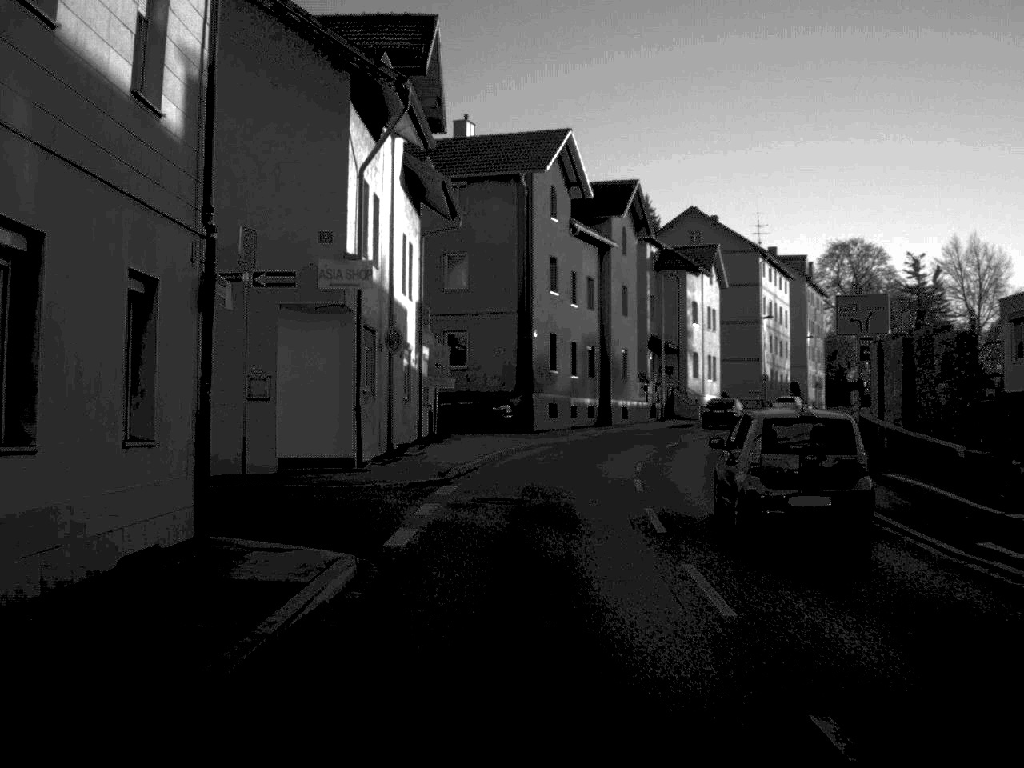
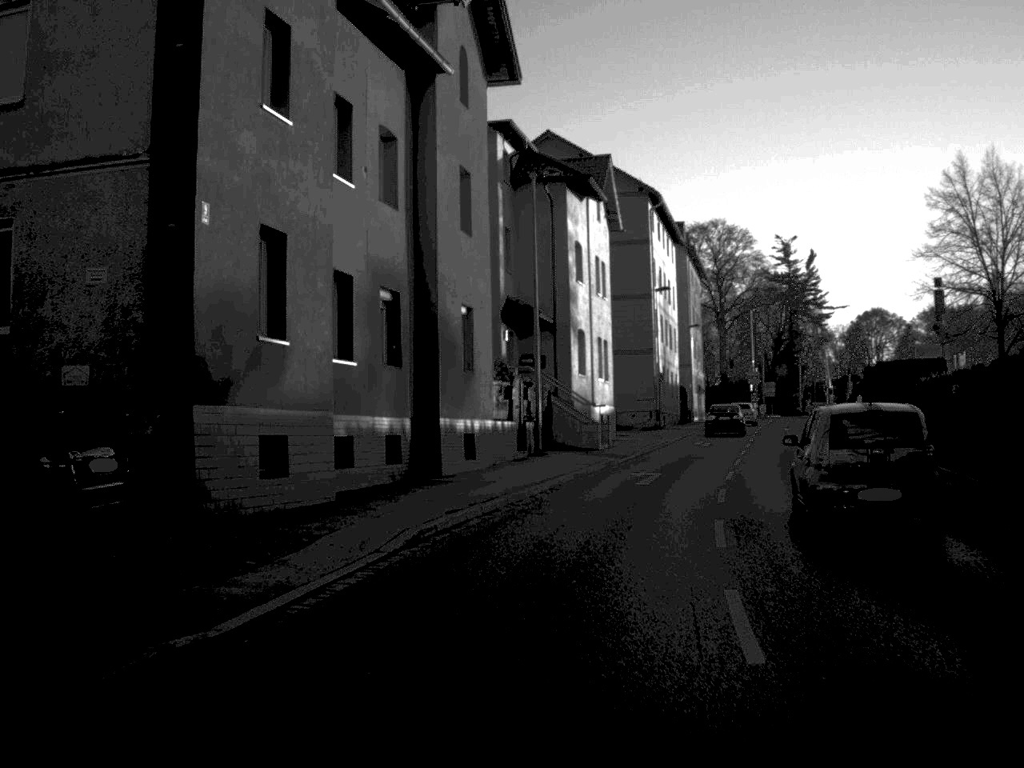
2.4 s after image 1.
(+1.7, +31.8) m; +8°
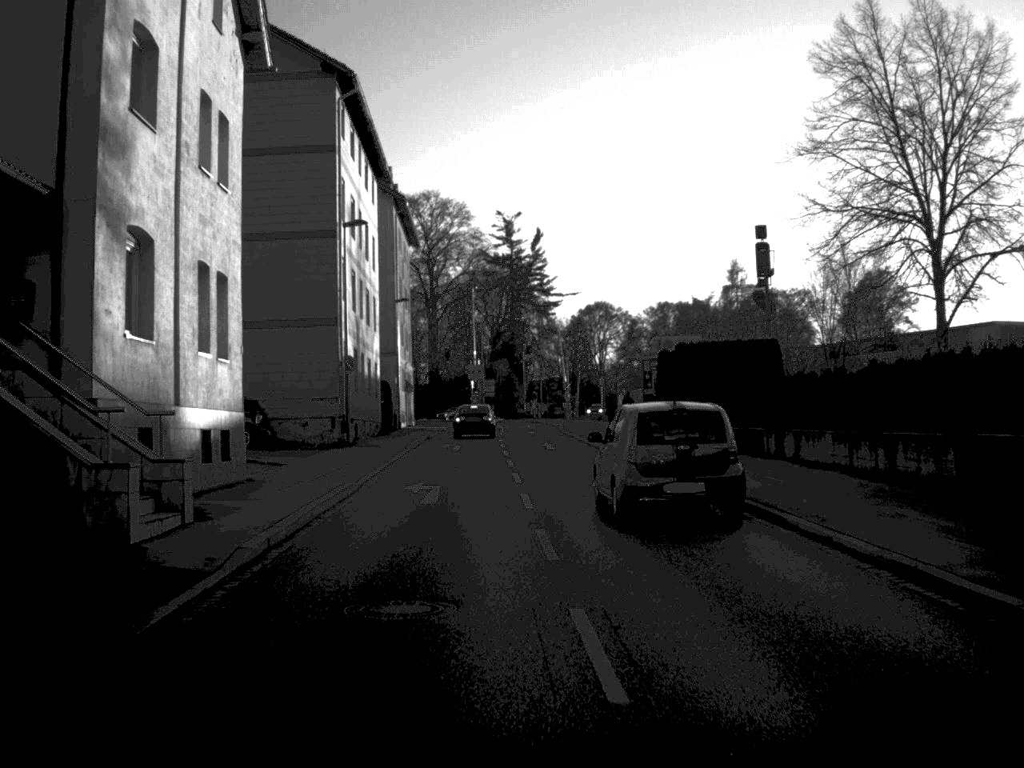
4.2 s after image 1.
(+2.8, +24.7) m; +13°
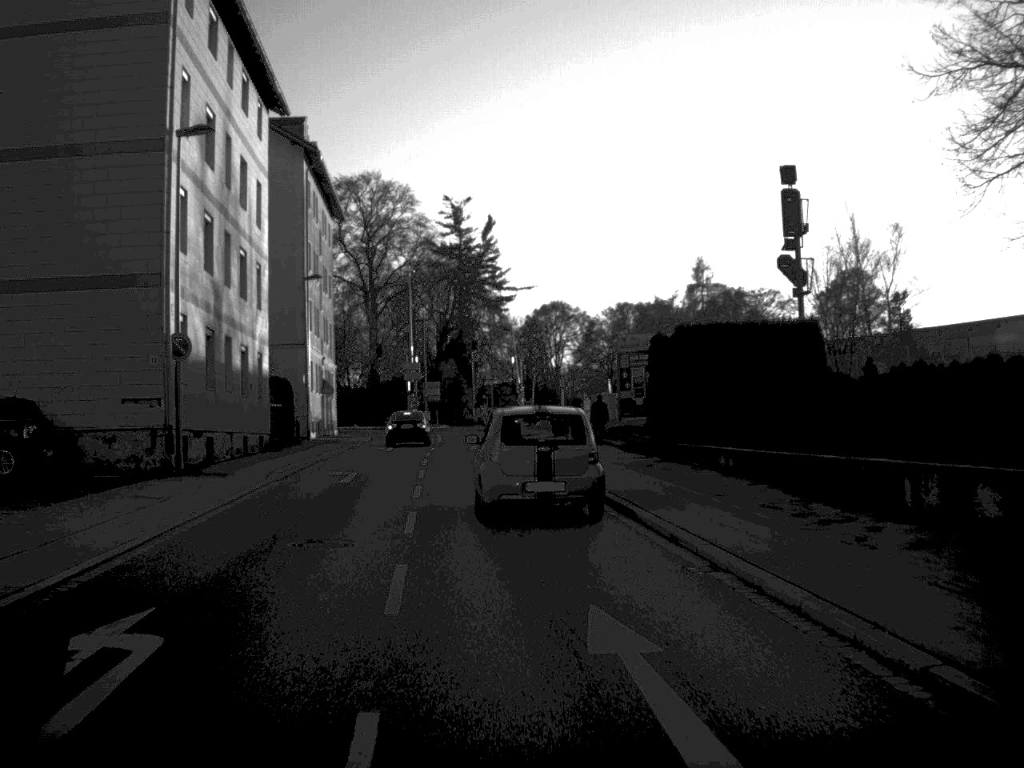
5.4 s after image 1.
(+0.4, +15.1) m; +2°
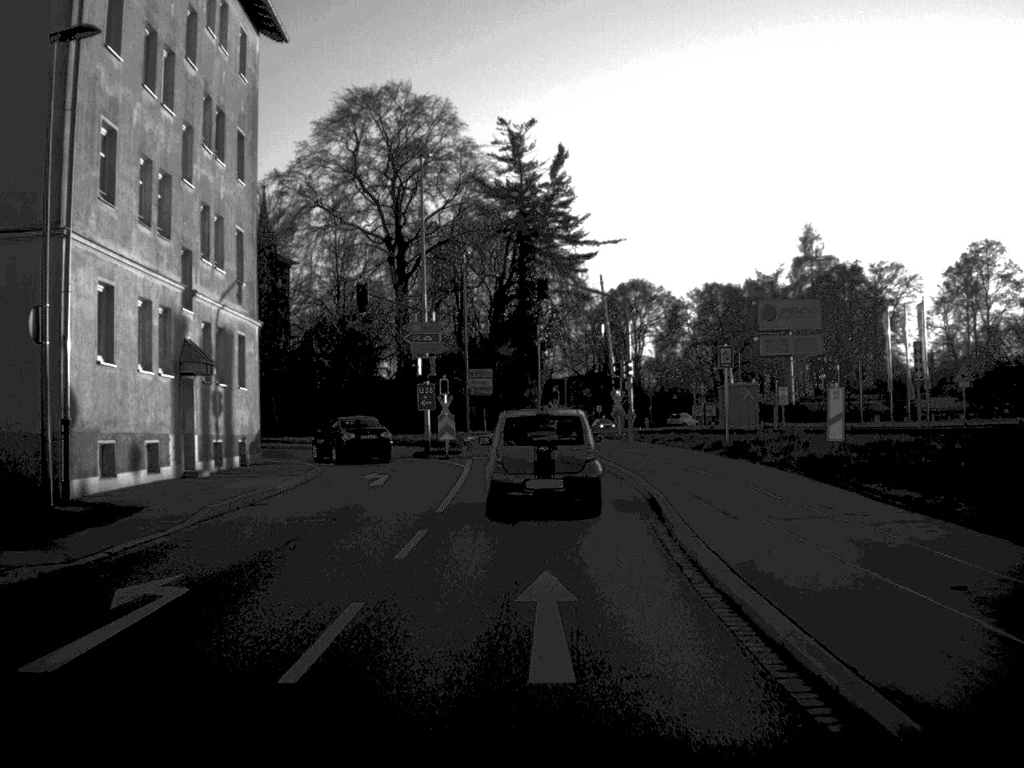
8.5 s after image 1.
(-1.6, +38.1) m; -3°
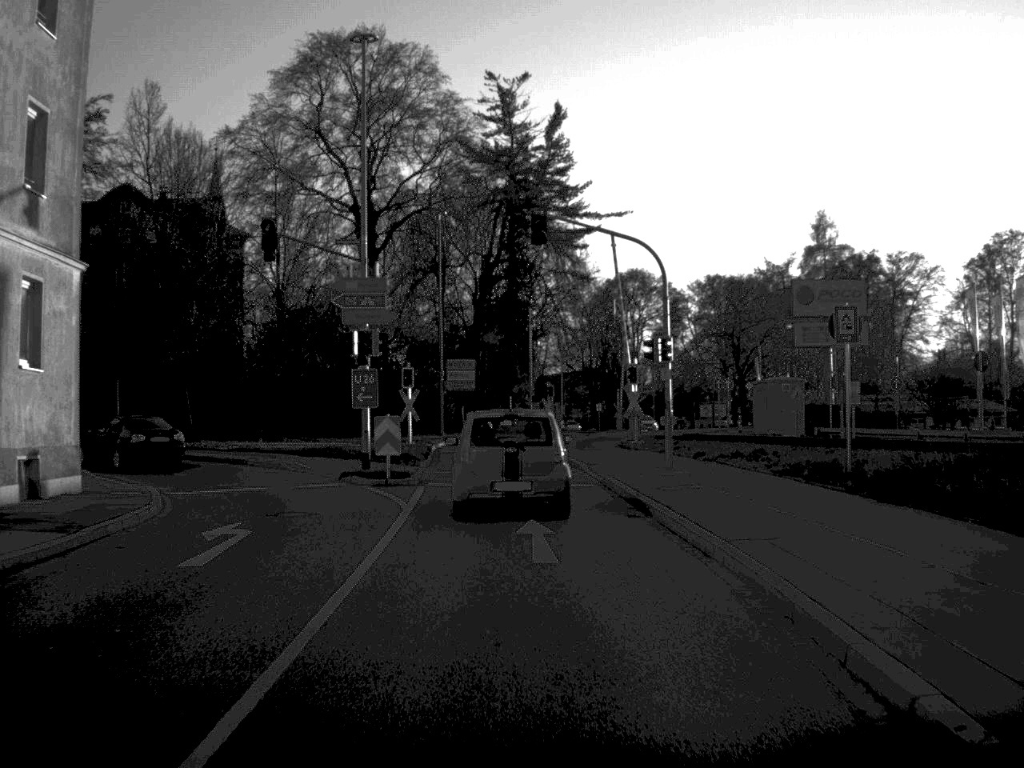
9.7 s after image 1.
(+0.1, +14.4) m; 0°
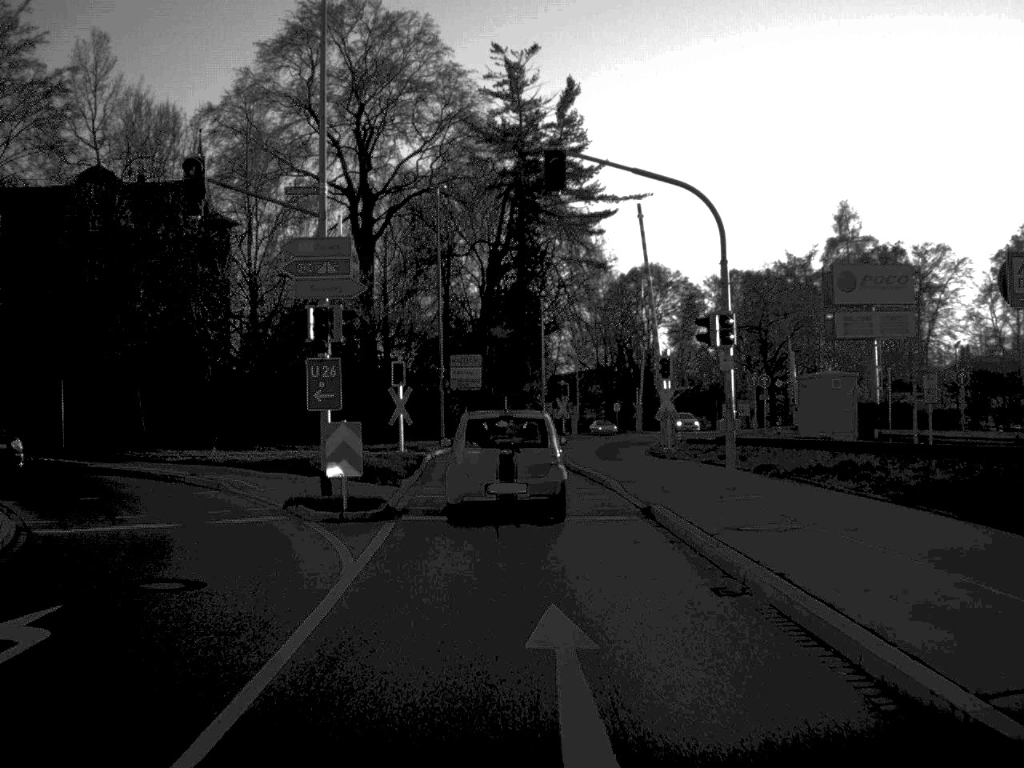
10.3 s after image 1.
(0.0, +7.4) m; -1°
